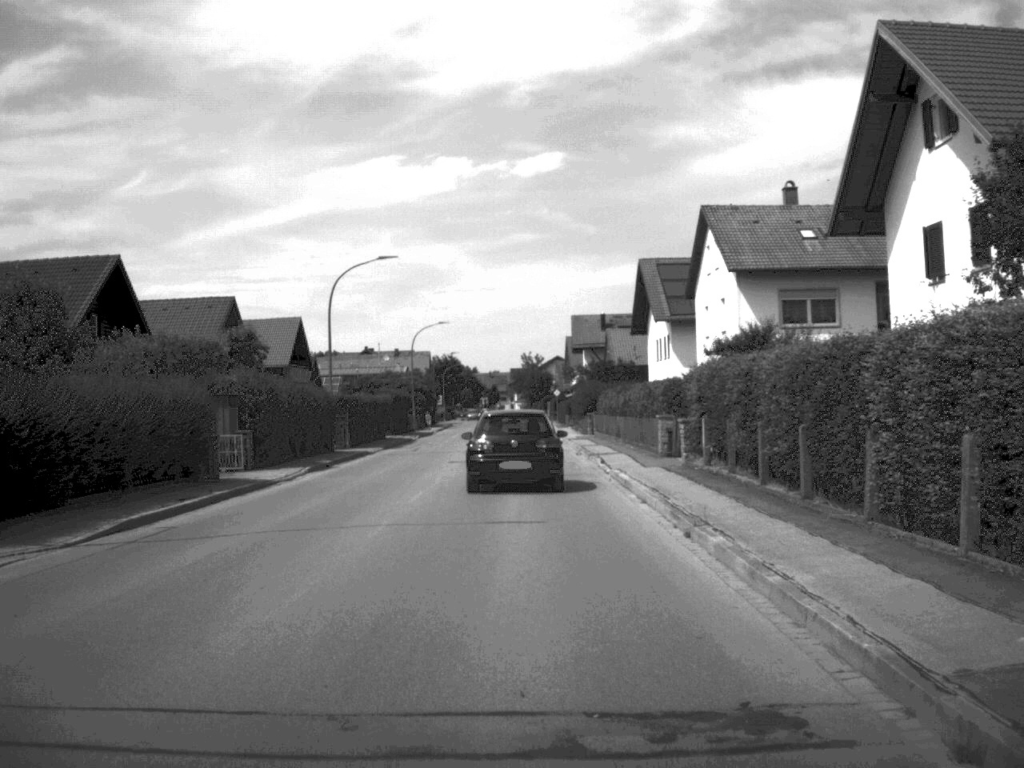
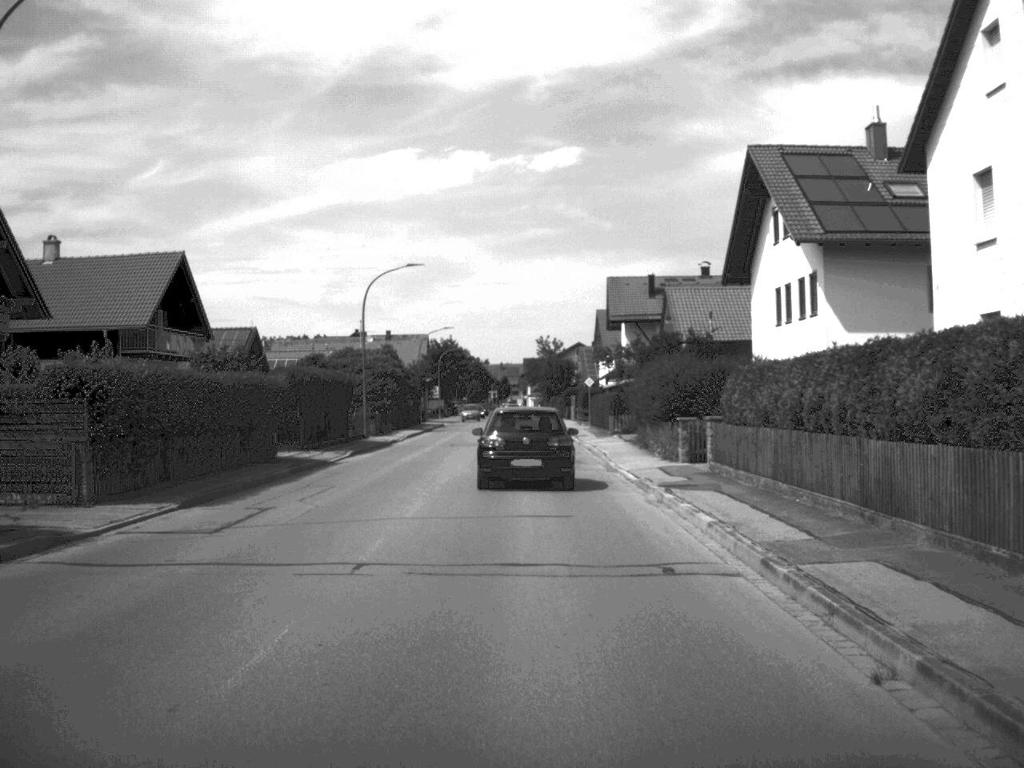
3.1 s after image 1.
(-0.3, +32.7) m; -1°
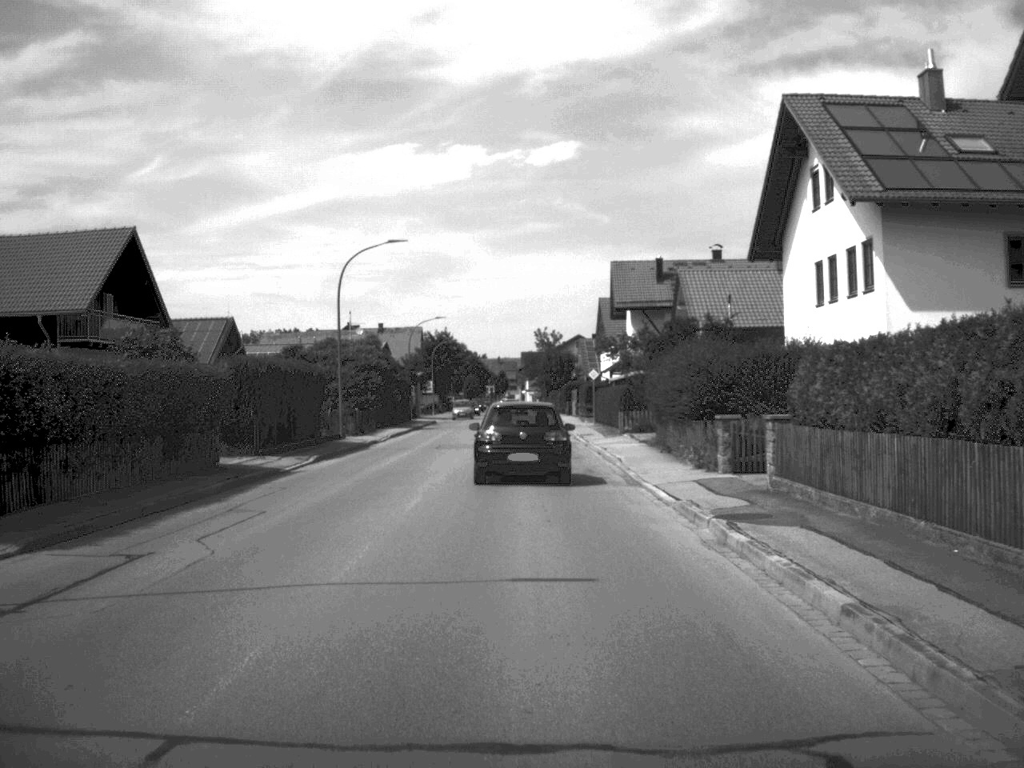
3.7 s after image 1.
(0.0, +6.5) m; 0°
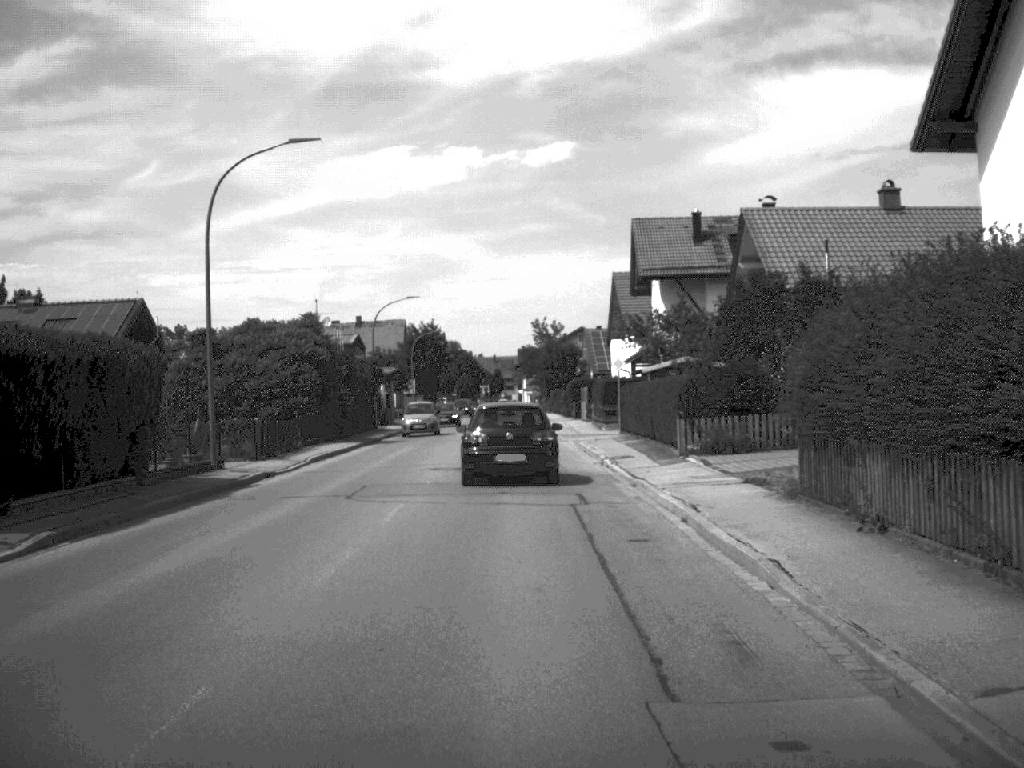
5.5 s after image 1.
(0.0, +19.2) m; 0°
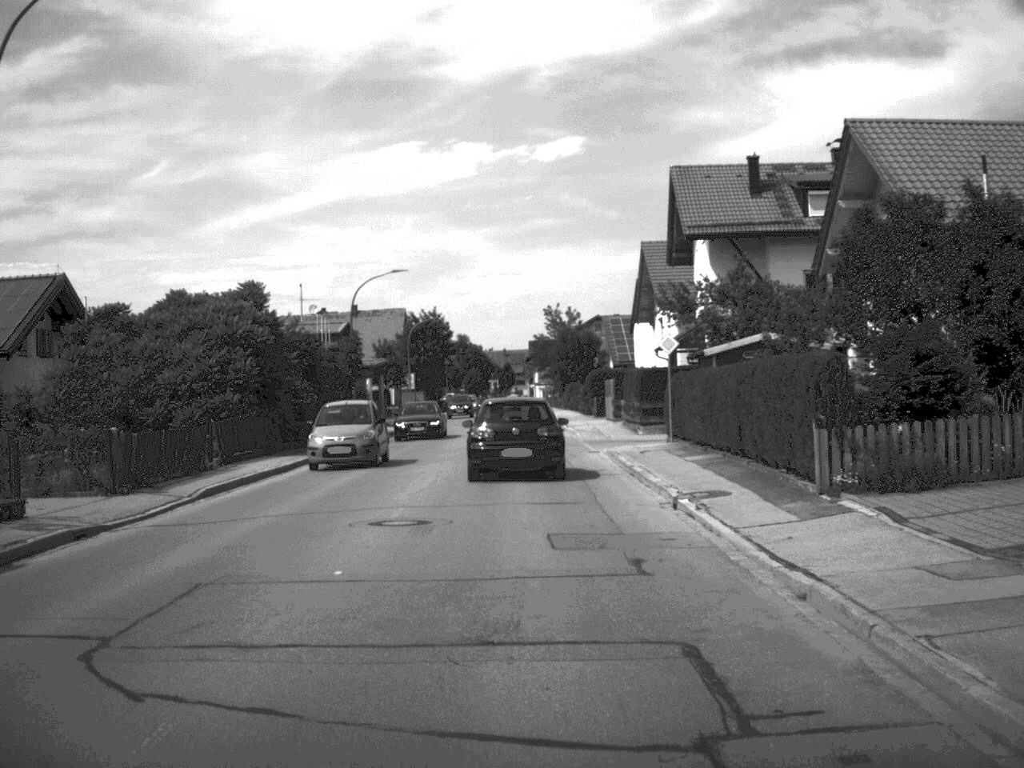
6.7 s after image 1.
(-0.1, +12.7) m; -1°
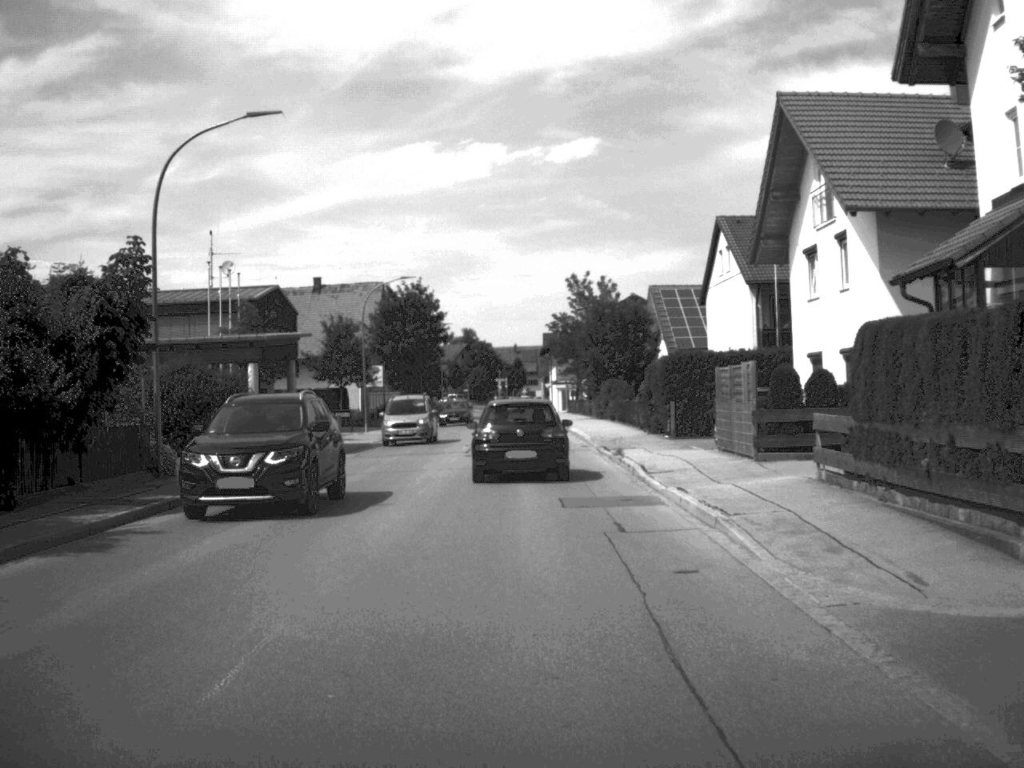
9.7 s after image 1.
(-0.2, +32.3) m; -1°
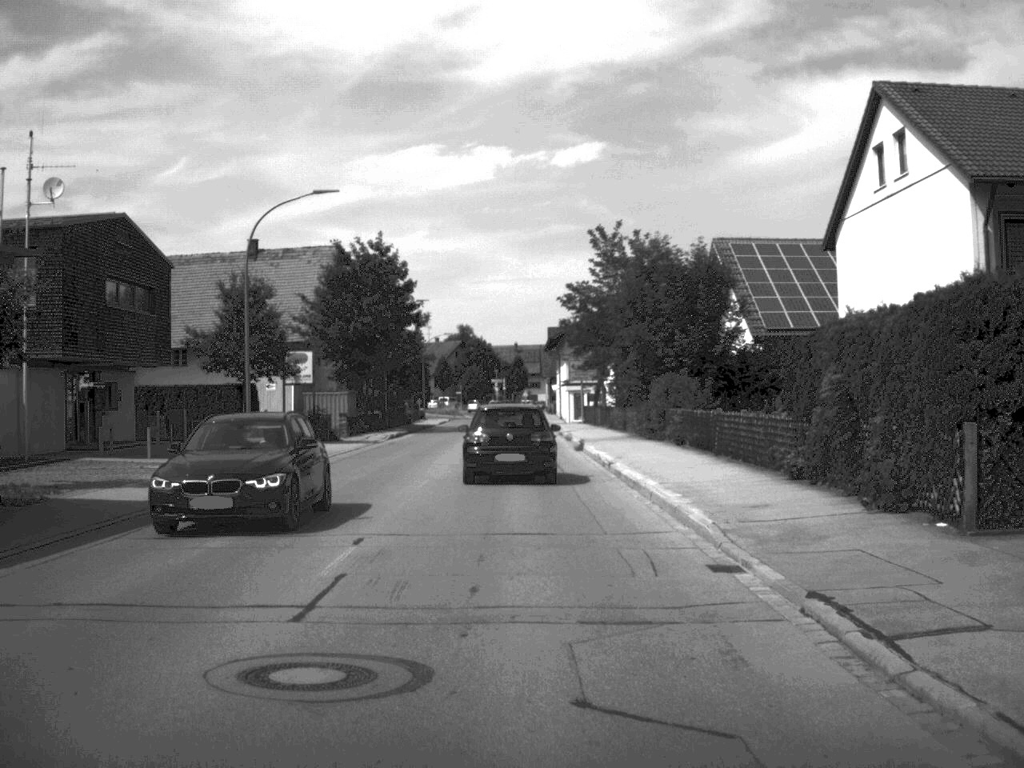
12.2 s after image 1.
(0.0, +26.0) m; 0°
